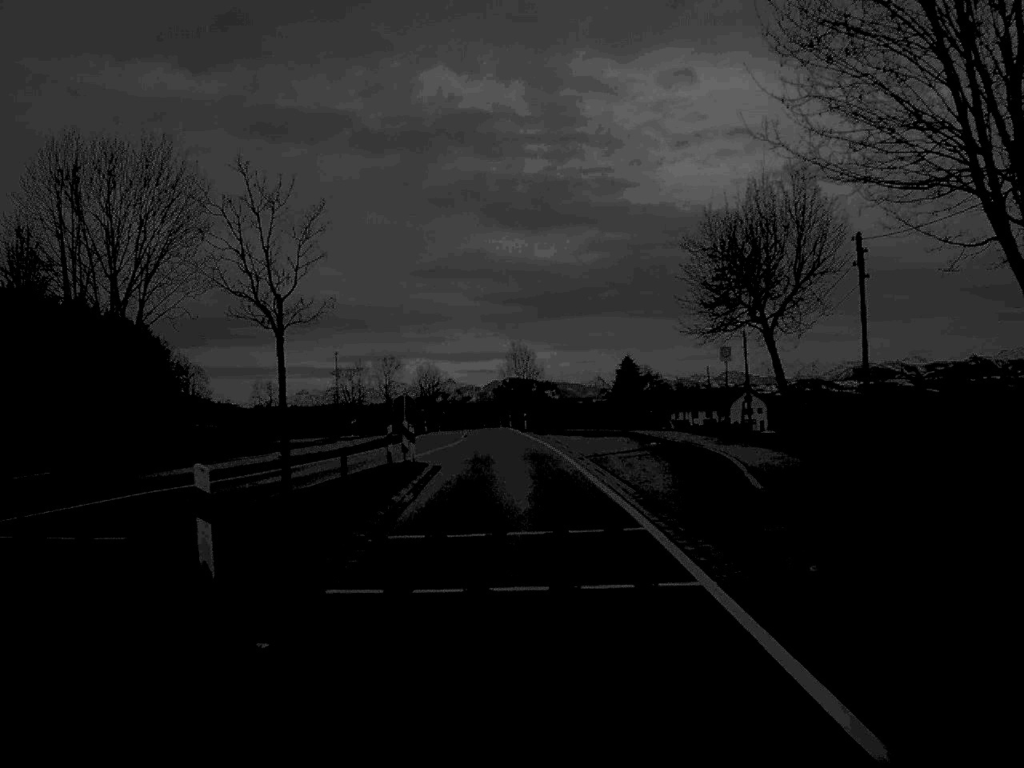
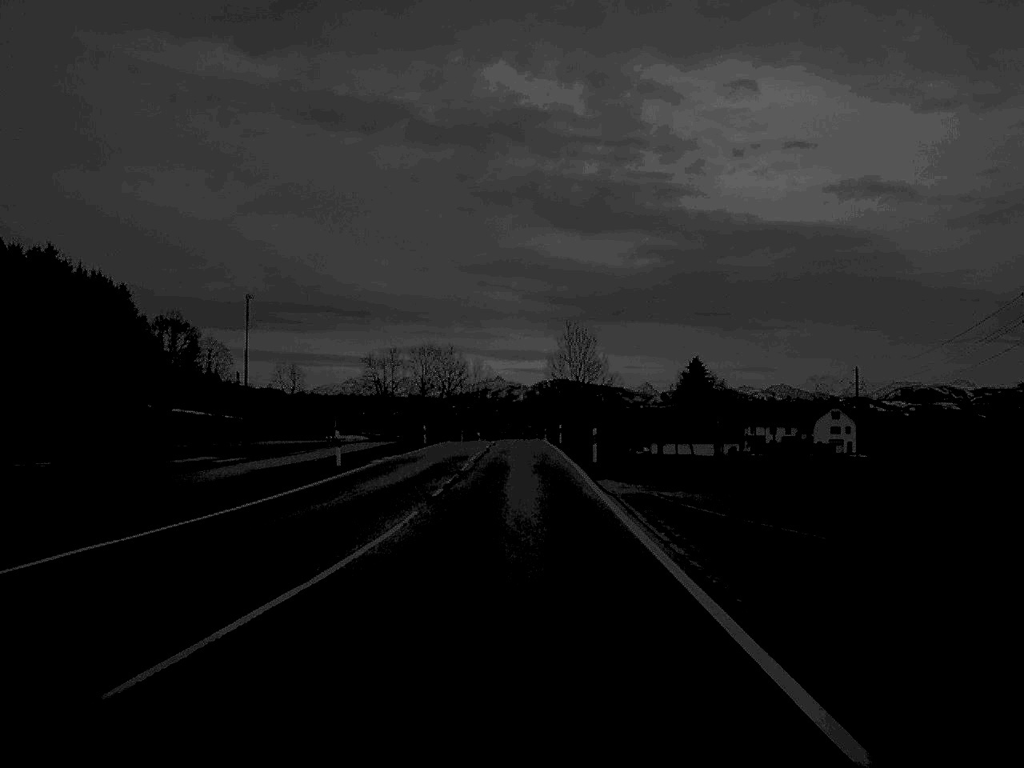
(-0.6, +41.0) m; -2°
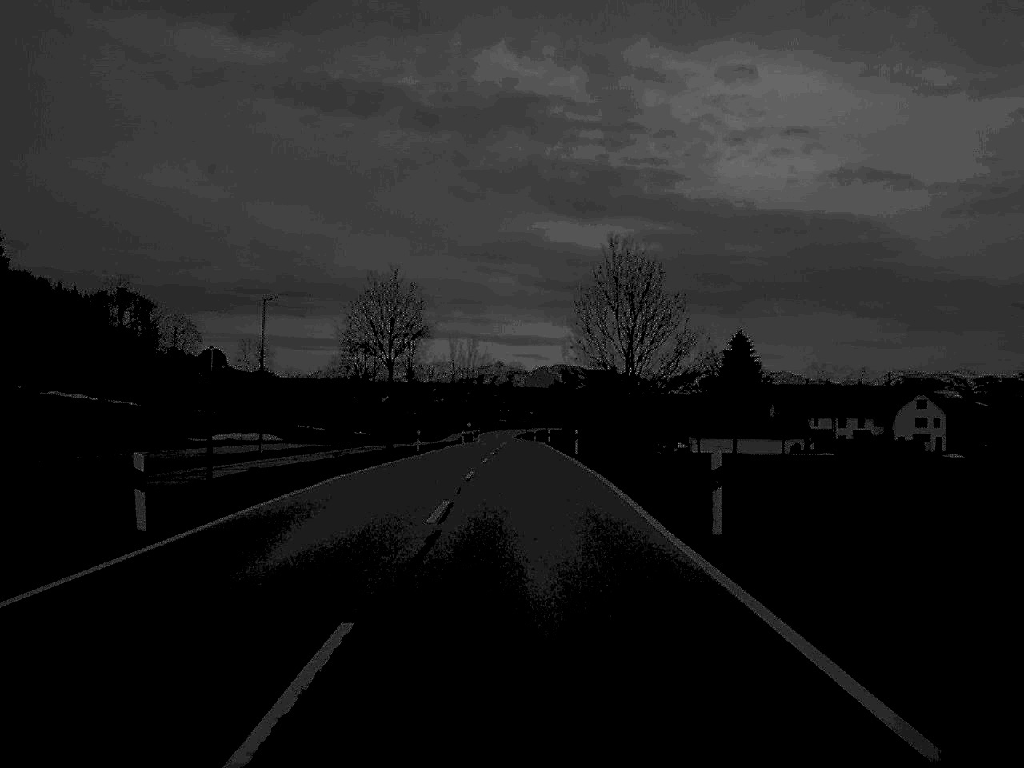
(-0.4, +52.5) m; 0°
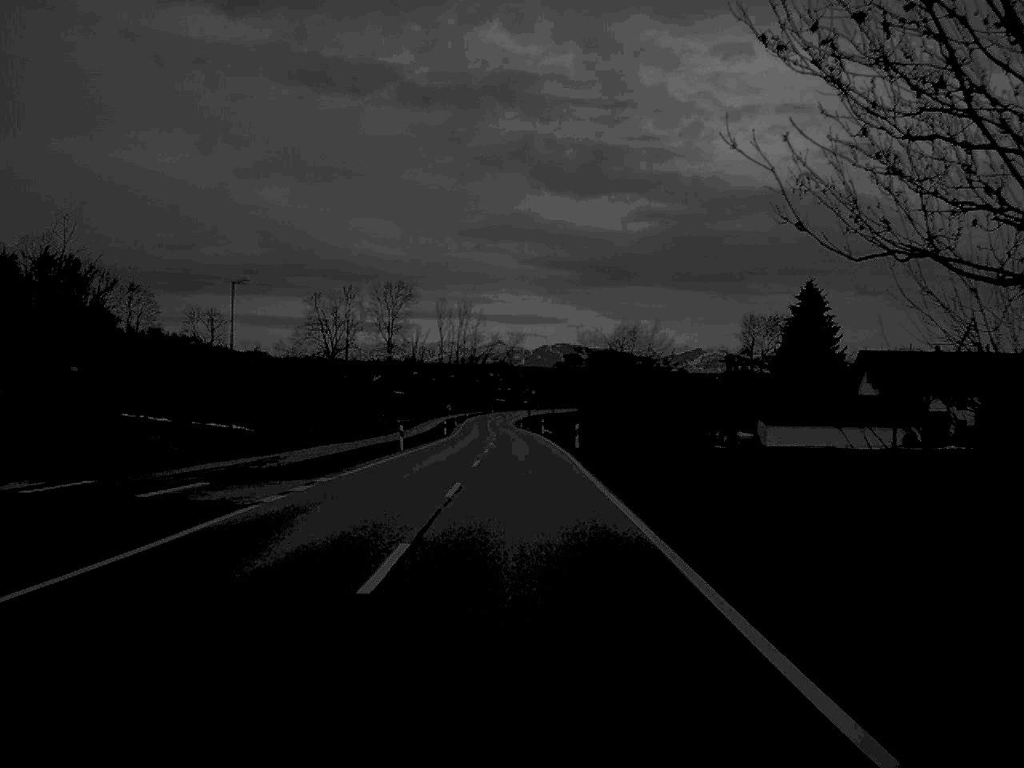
(0.0, +54.3) m; 0°
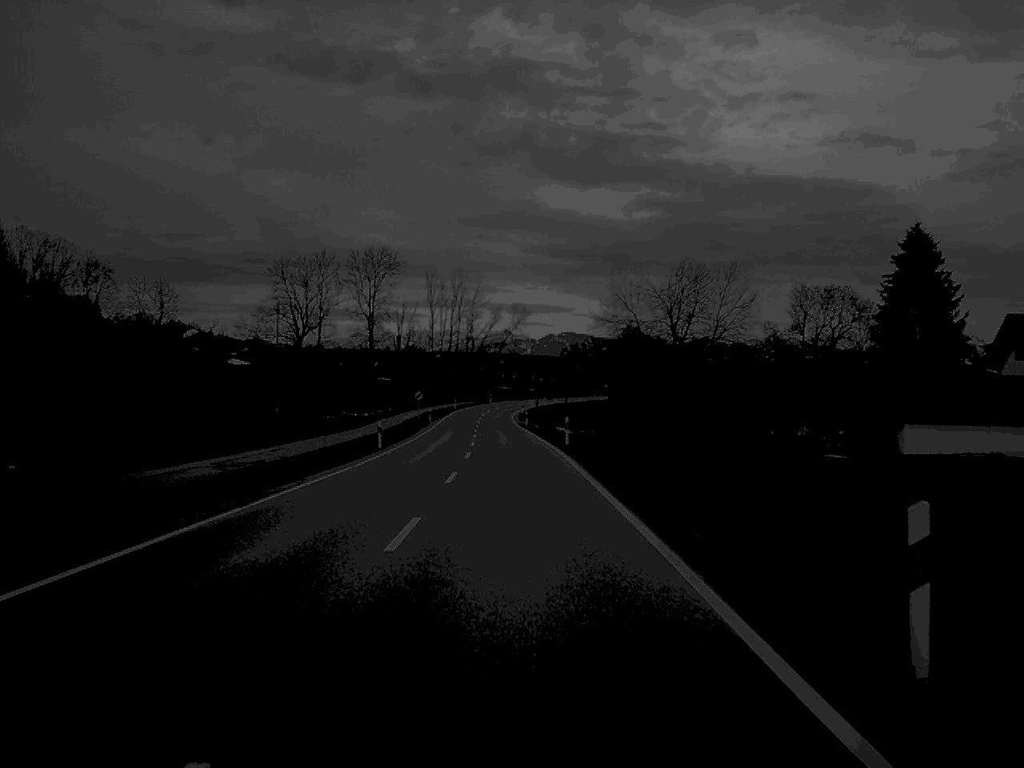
(0.0, +44.8) m; 0°
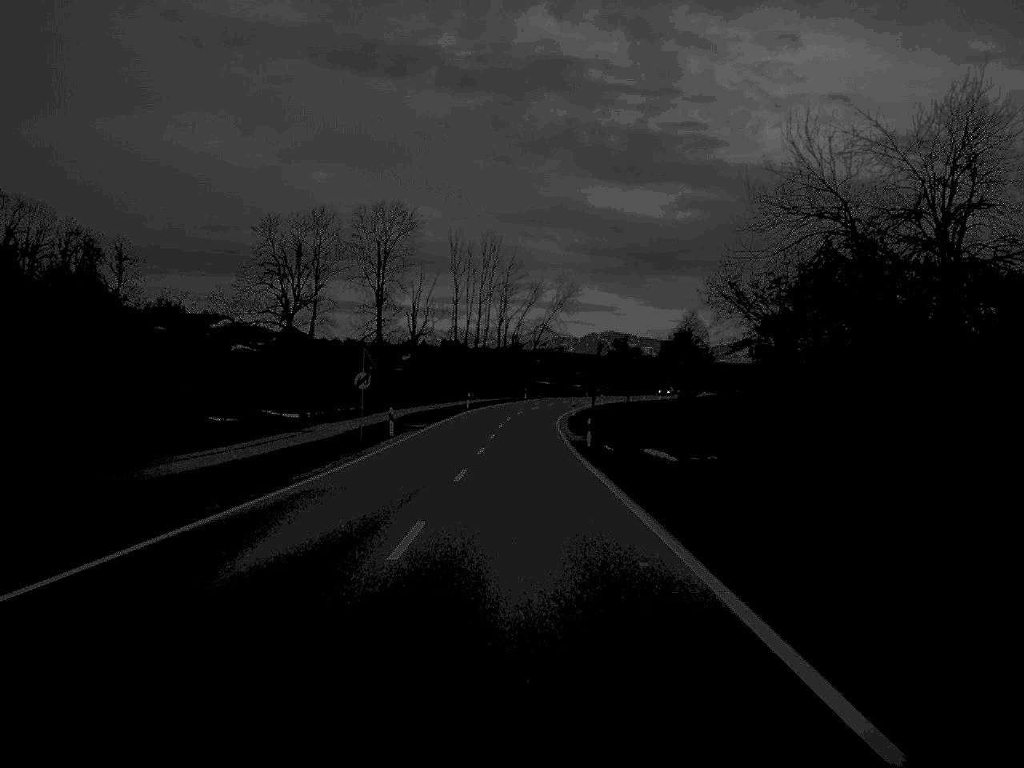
(-0.7, +48.9) m; -2°
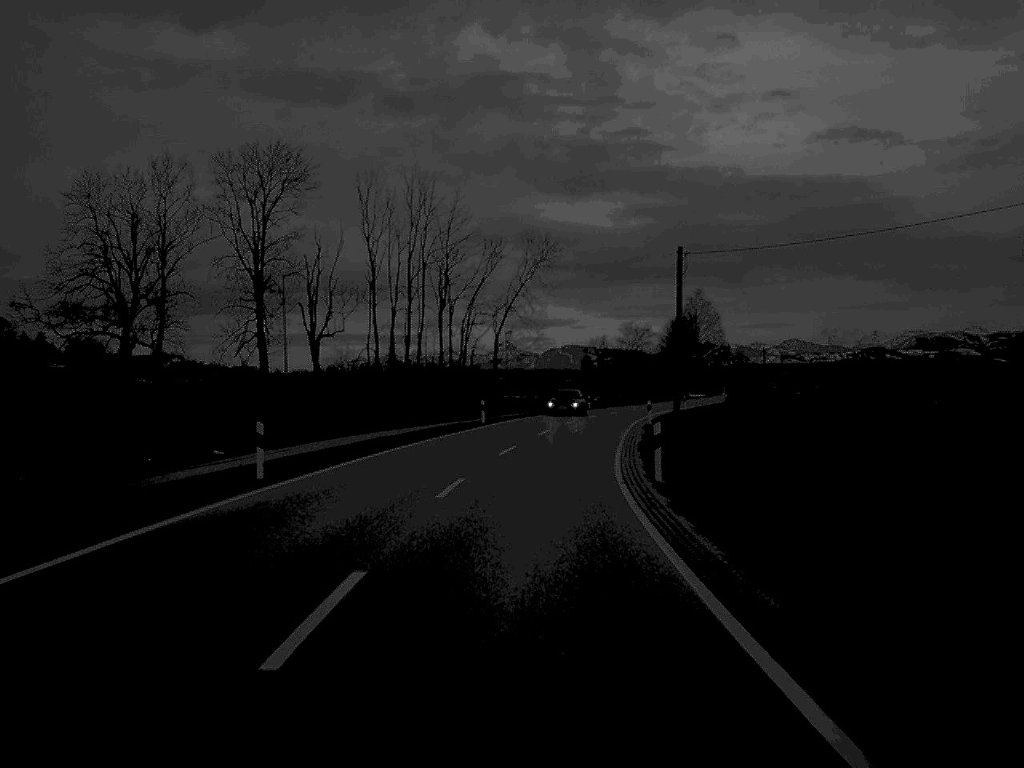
(+0.4, +65.1) m; +2°
